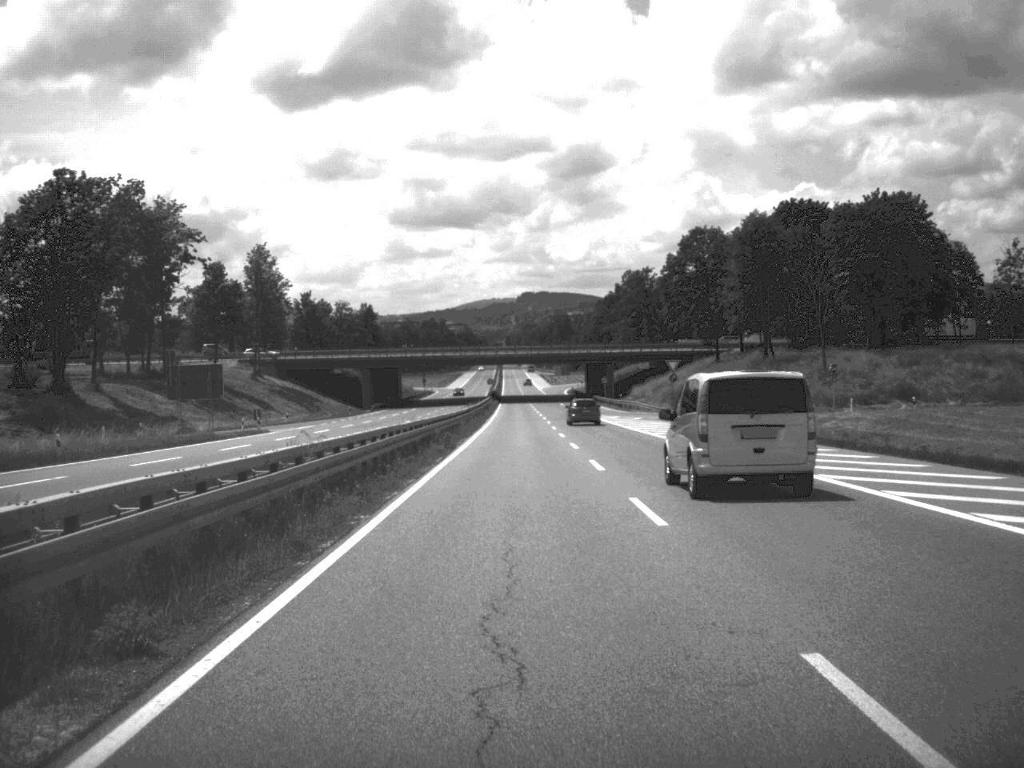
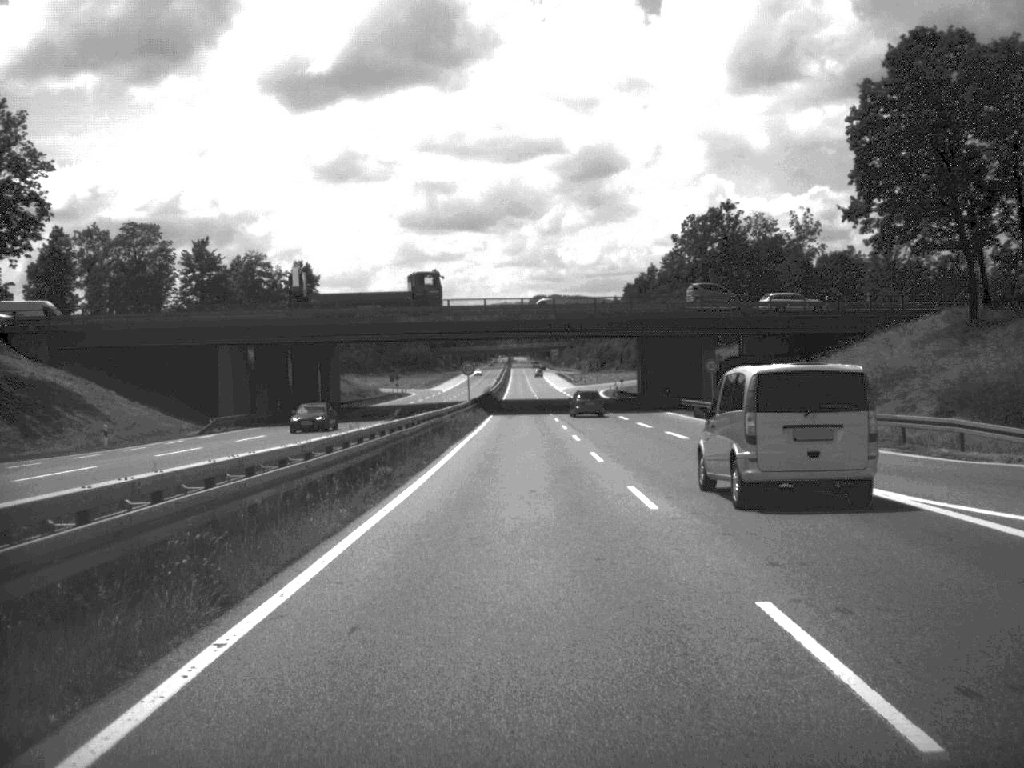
(-0.6, +80.5) m; -1°
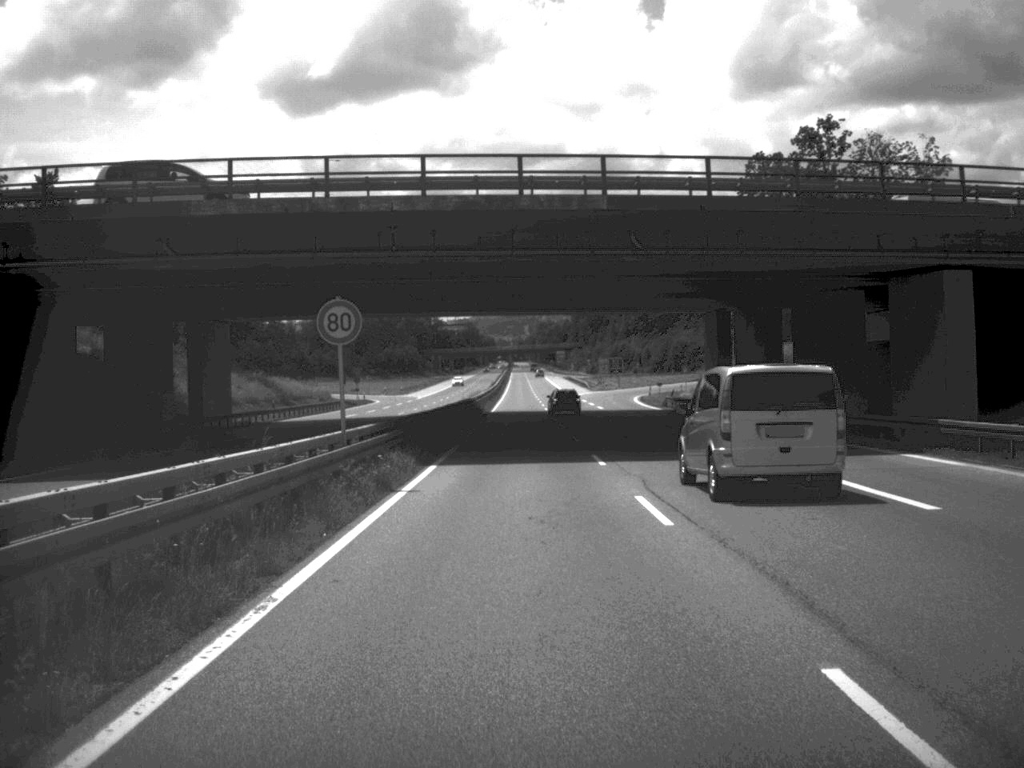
(-0.1, +49.1) m; 0°
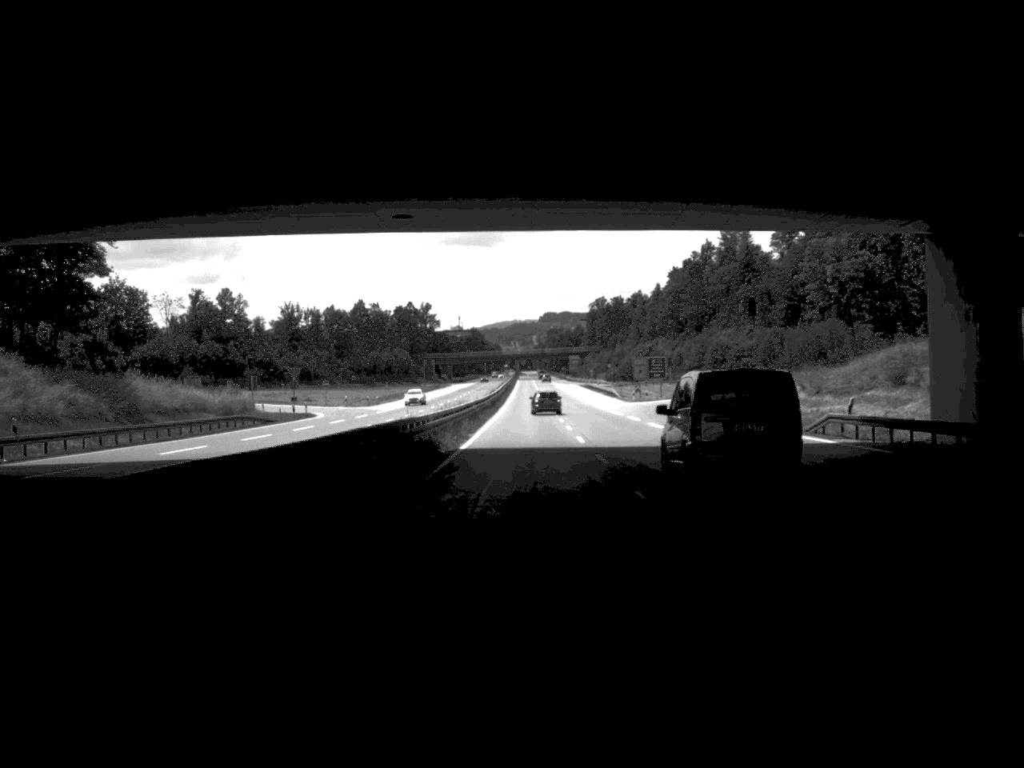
(-0.2, +45.2) m; 0°
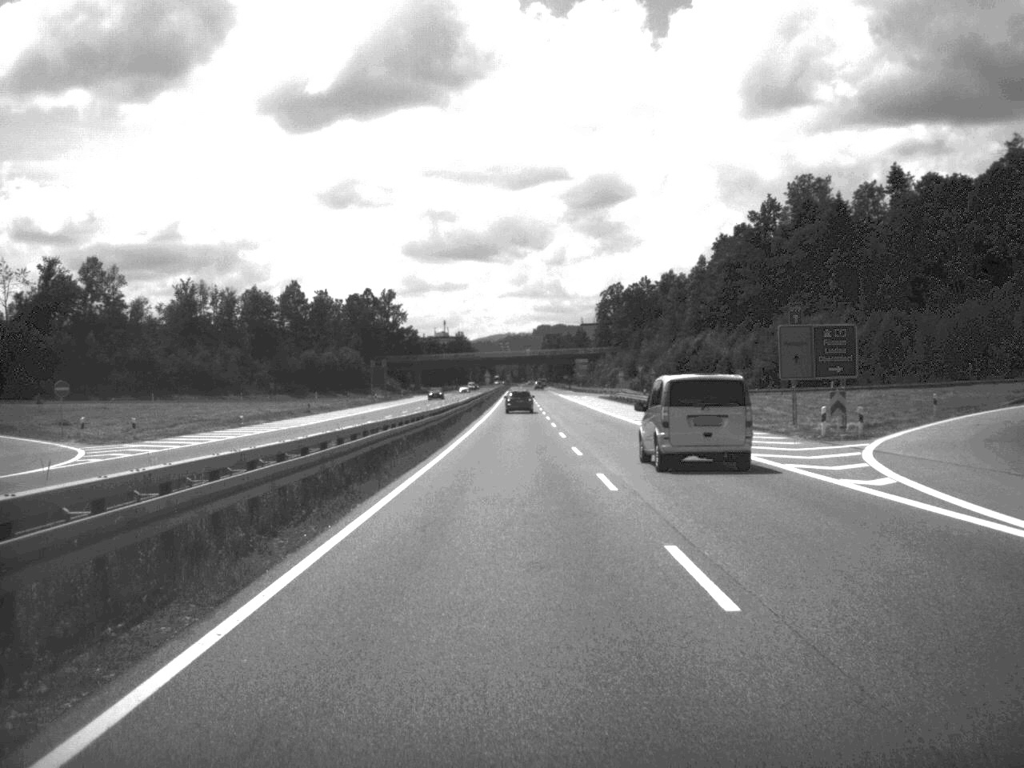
(+0.1, +76.6) m; 0°
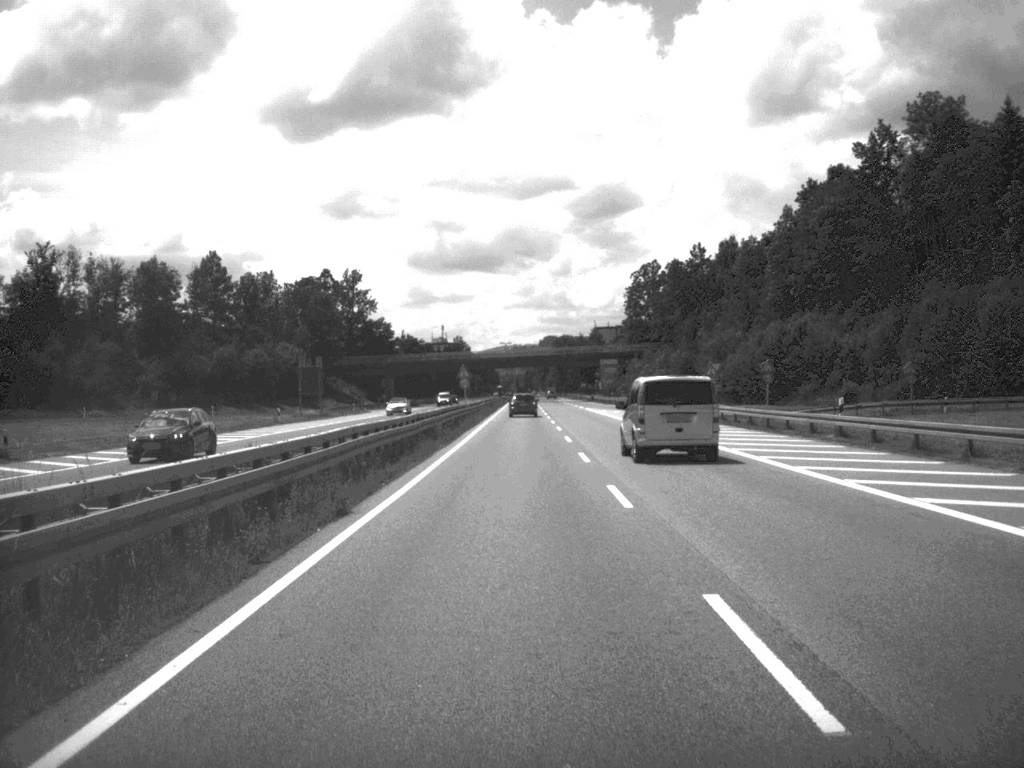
(-0.3, +60.5) m; -1°
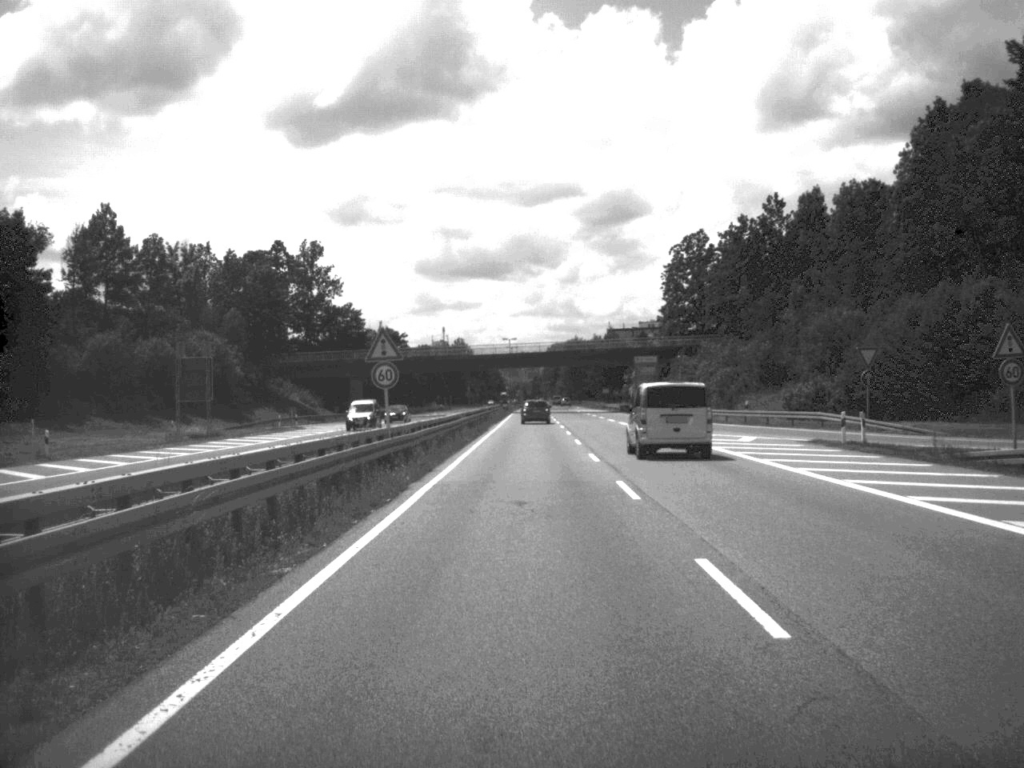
(-0.2, +43.7) m; 0°
